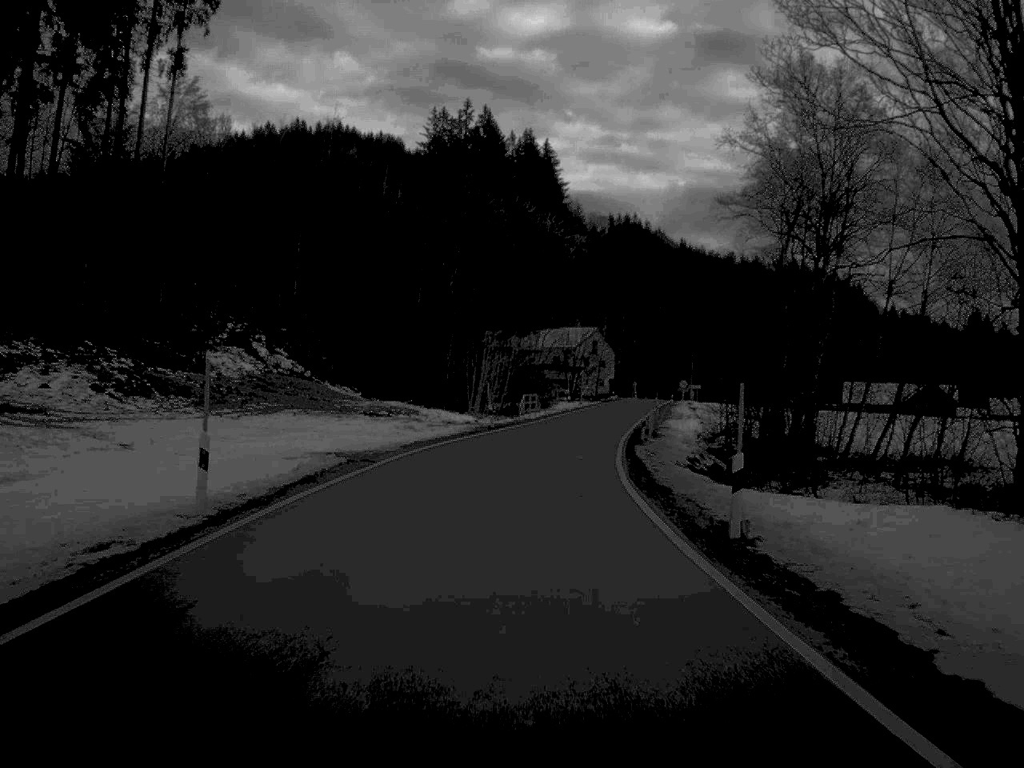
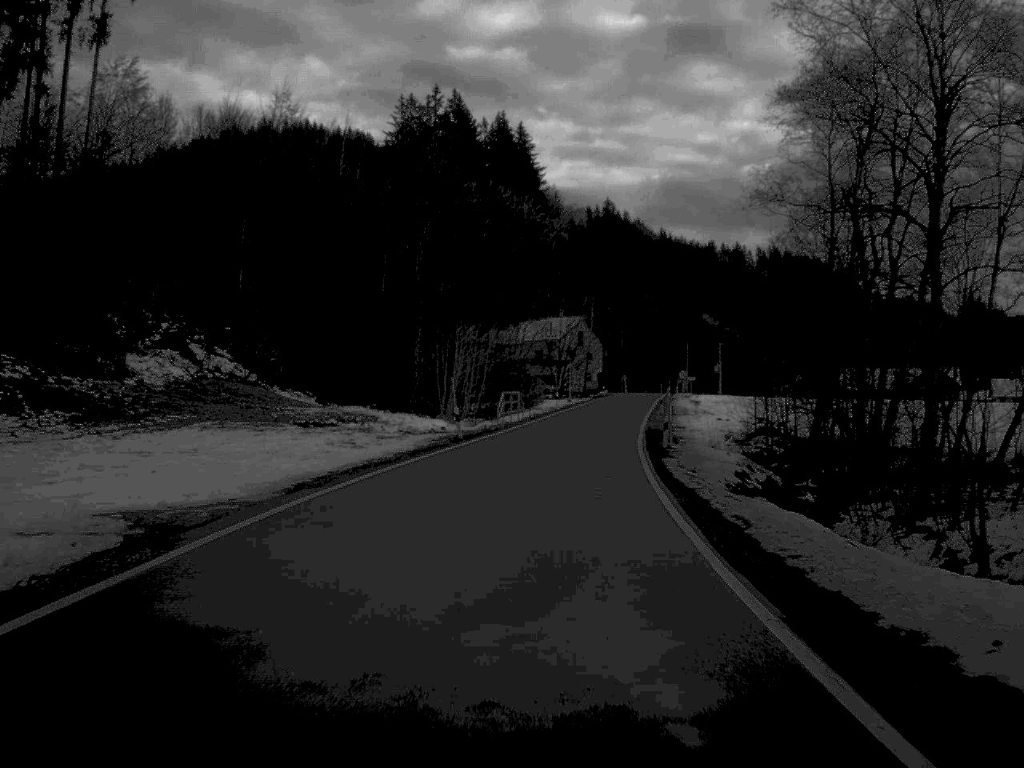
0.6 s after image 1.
(+0.1, +14.4) m; +1°
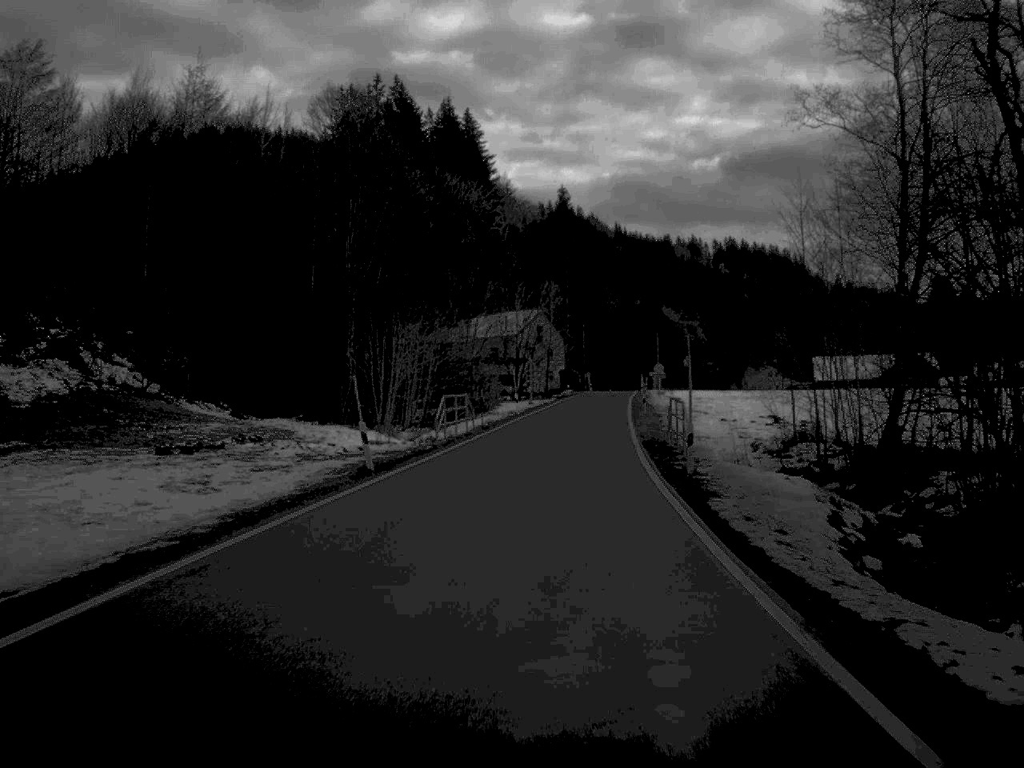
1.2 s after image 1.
(+0.2, +14.5) m; +2°
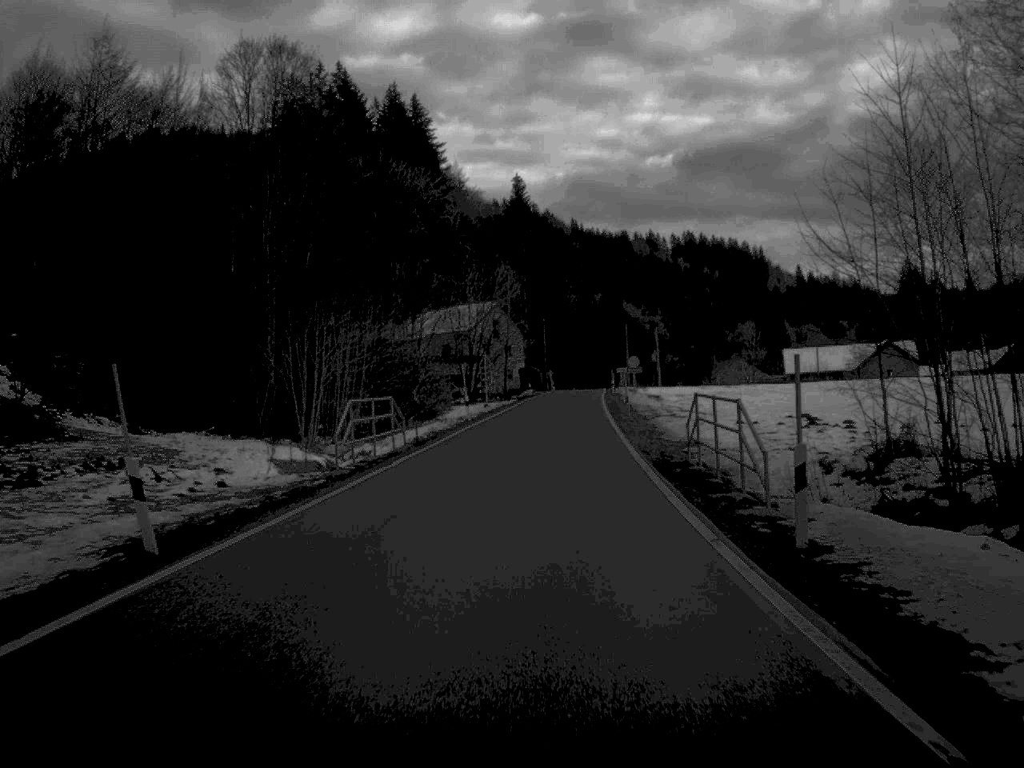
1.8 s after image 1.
(+0.2, +13.3) m; +2°
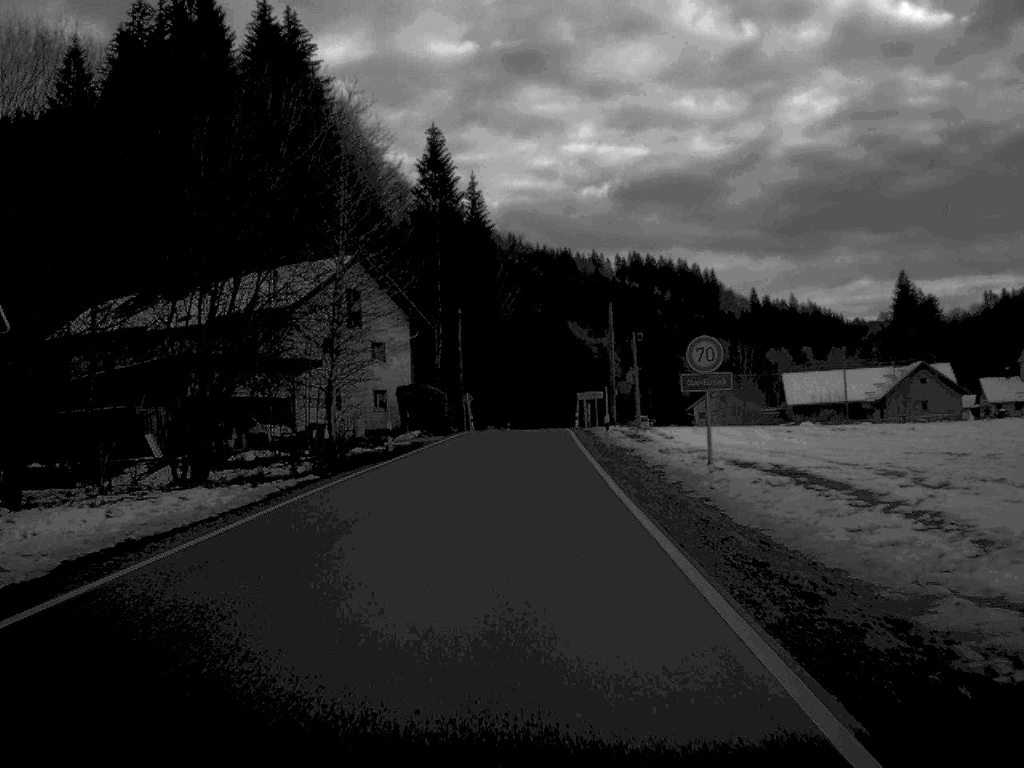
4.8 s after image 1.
(+2.2, +62.7) m; +3°
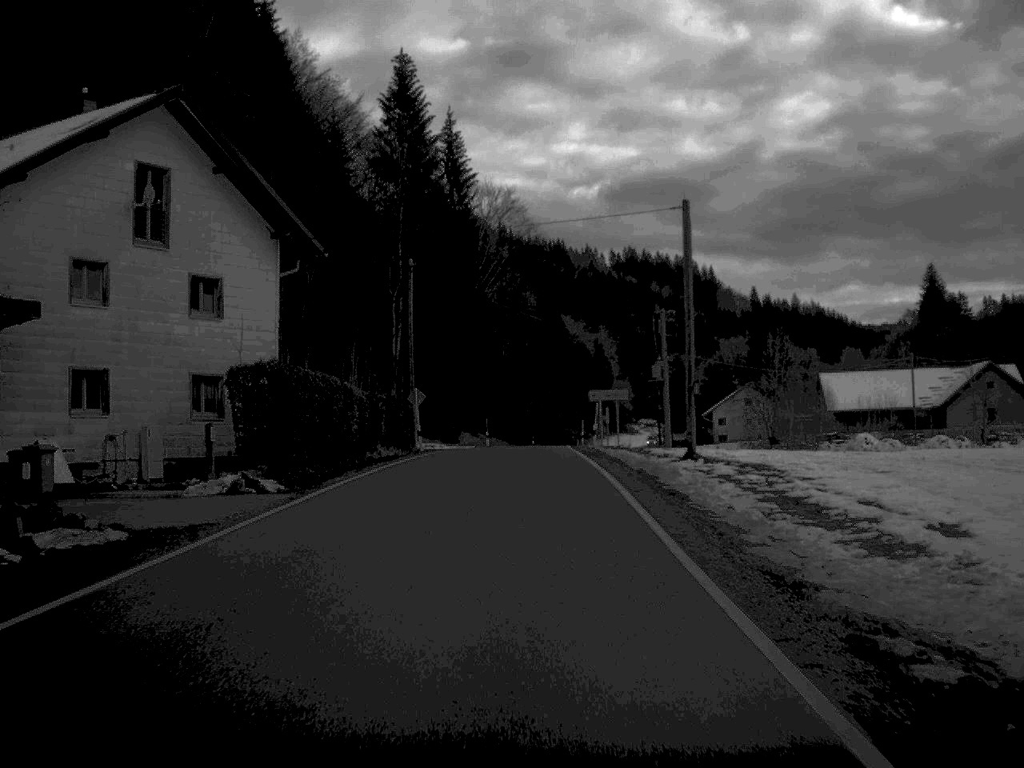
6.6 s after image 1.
(+0.1, +34.0) m; 0°
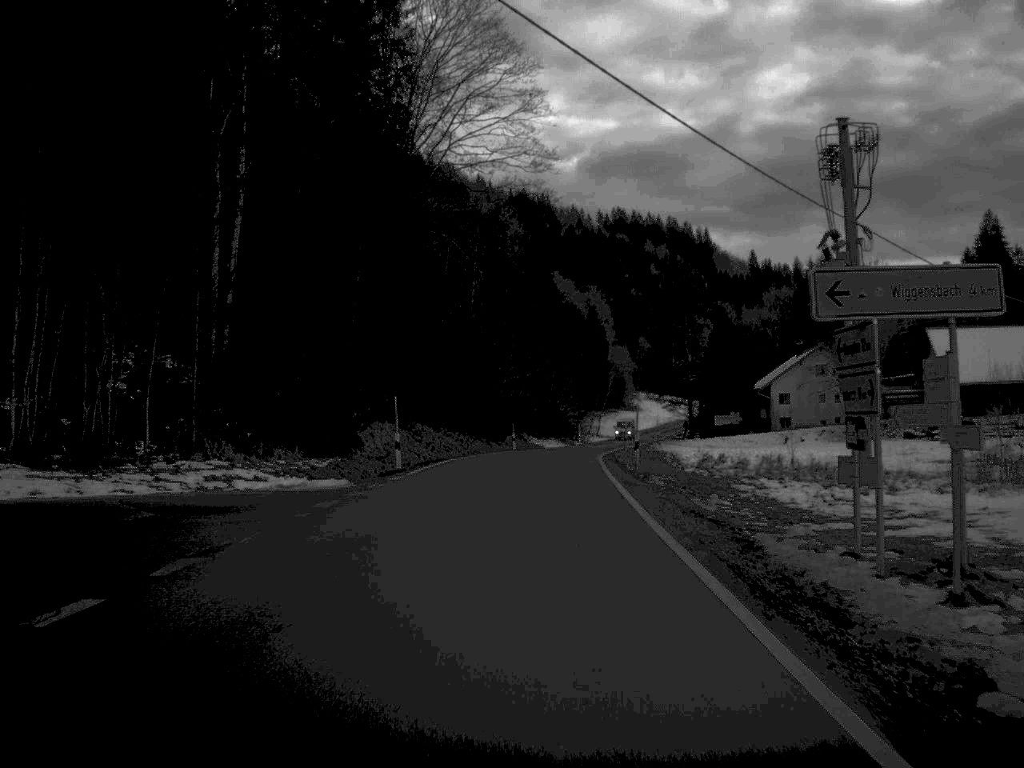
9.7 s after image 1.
(+0.3, +54.3) m; +1°
